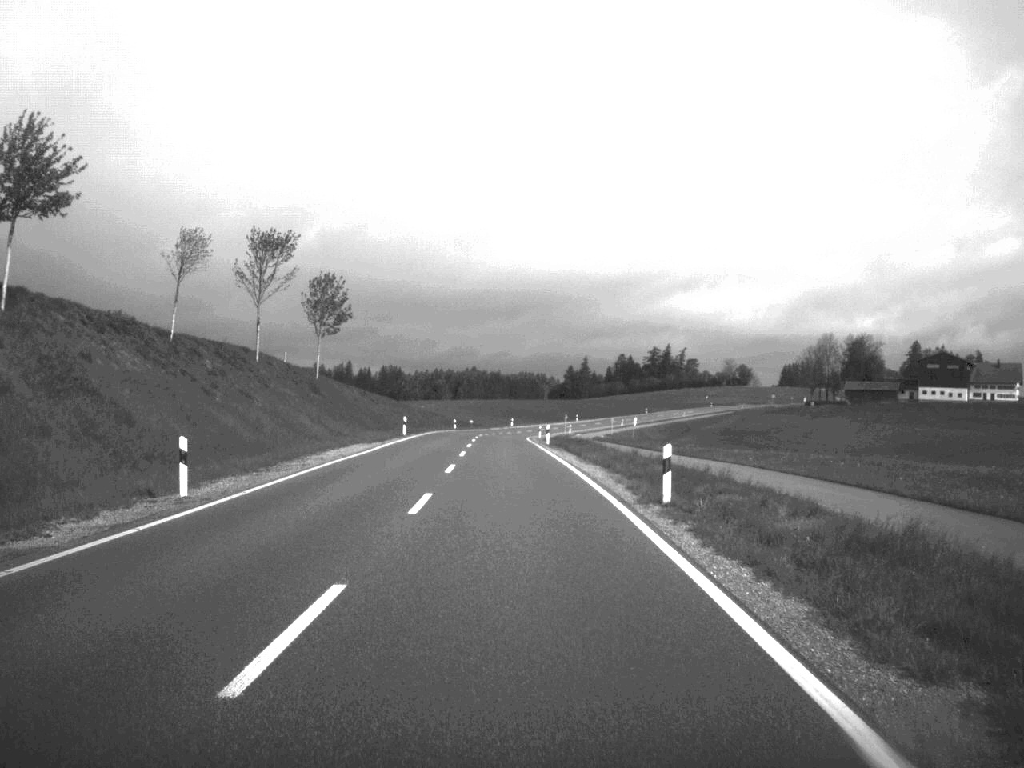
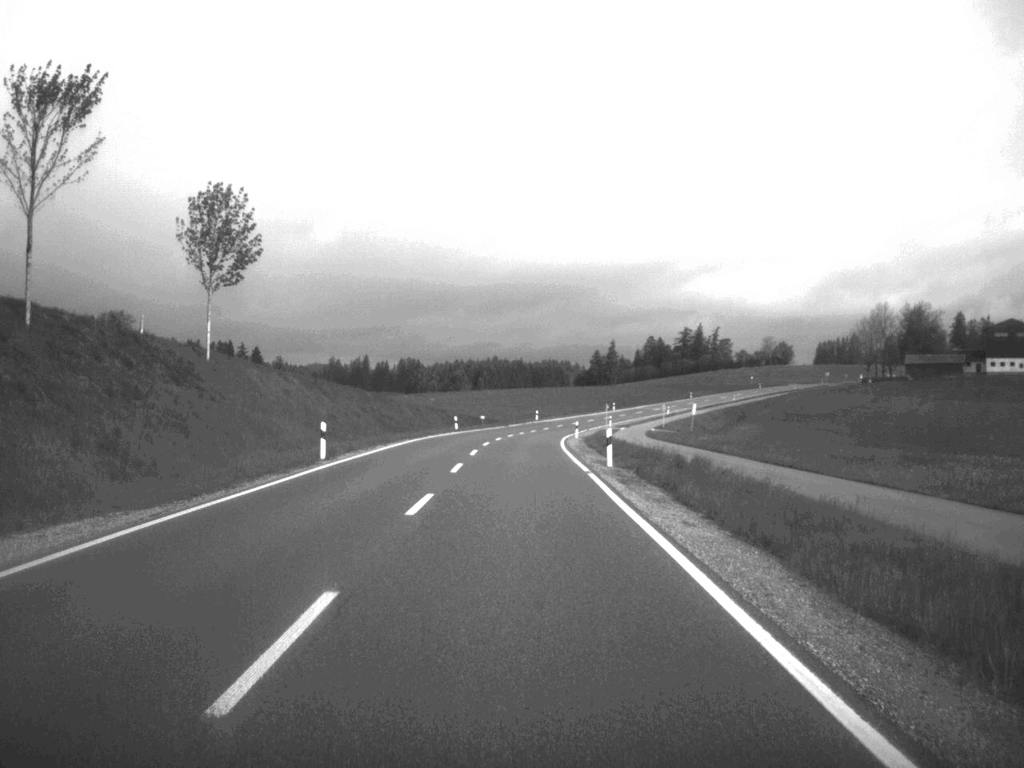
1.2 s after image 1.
(-0.4, +34.8) m; -1°
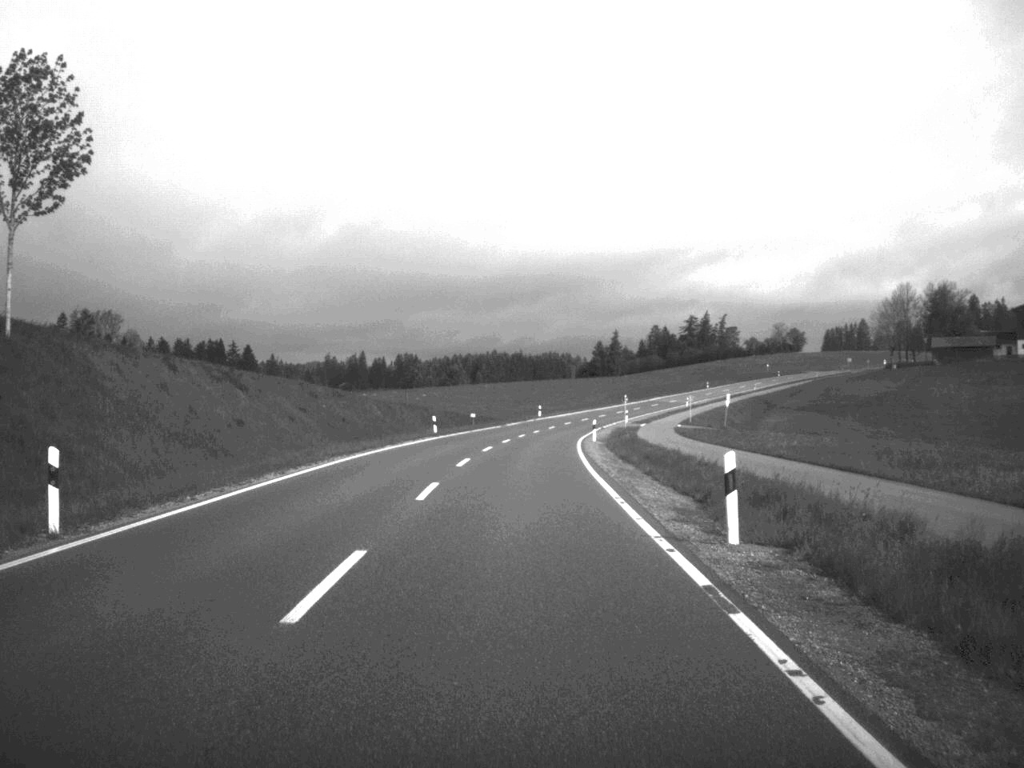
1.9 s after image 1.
(0.0, +20.4) m; 0°
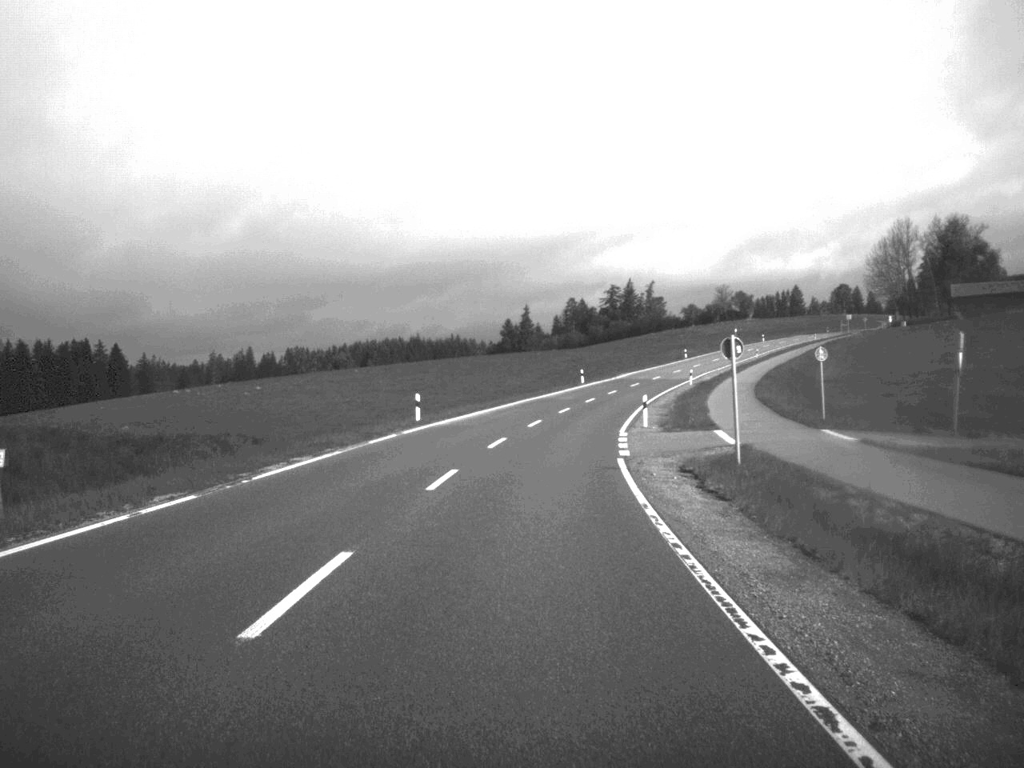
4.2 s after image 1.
(+1.6, +69.5) m; +4°
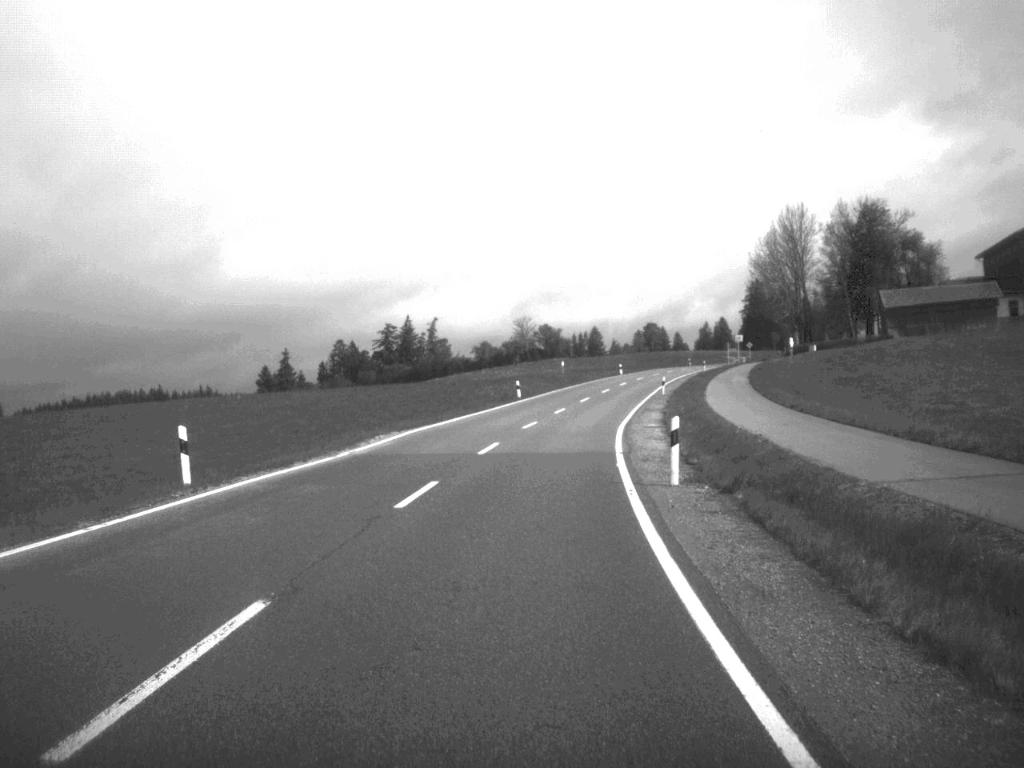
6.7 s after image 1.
(+5.8, +70.9) m; +10°
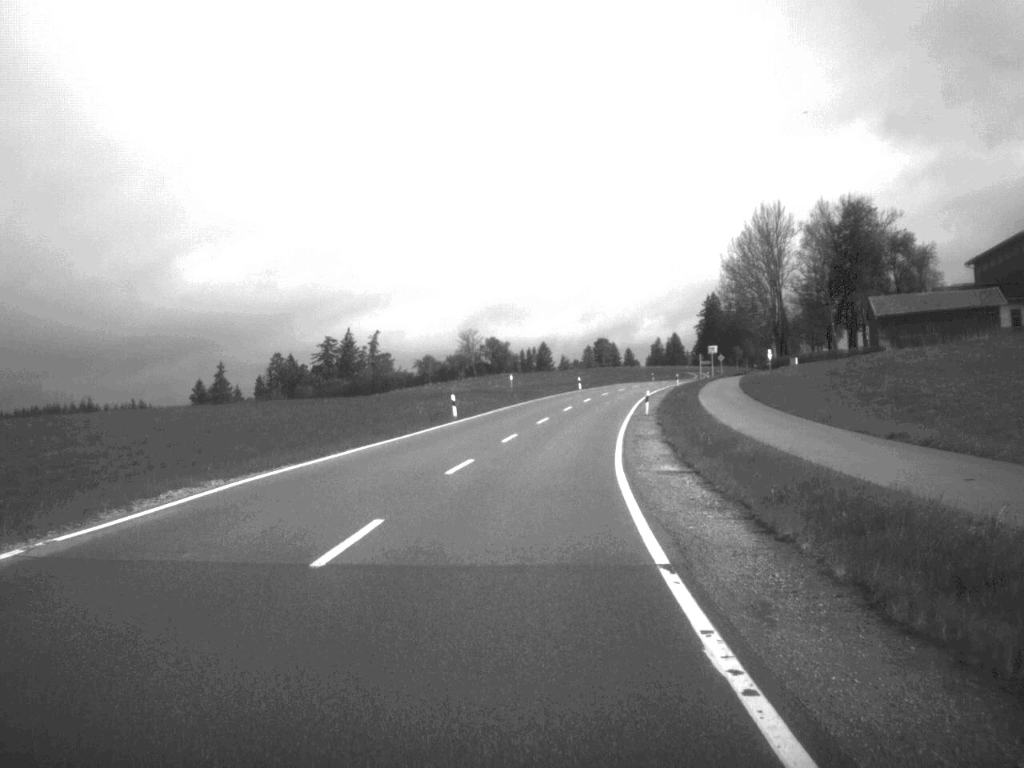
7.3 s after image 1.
(+0.4, +17.2) m; +2°
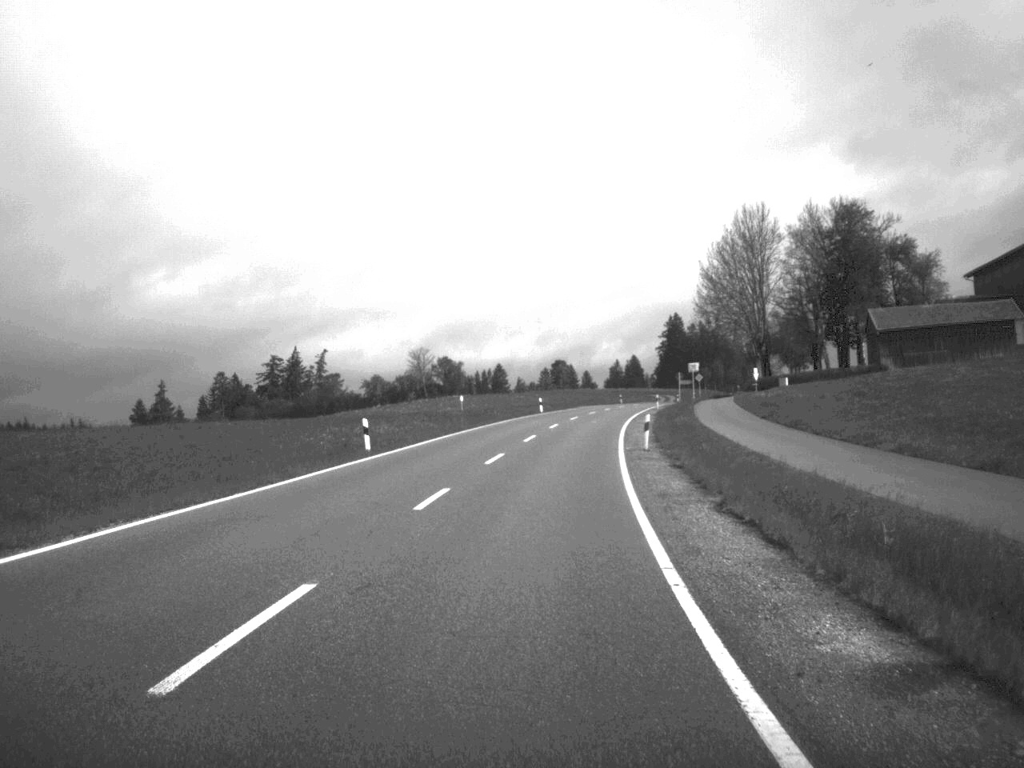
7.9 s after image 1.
(+0.3, +16.2) m; +2°
